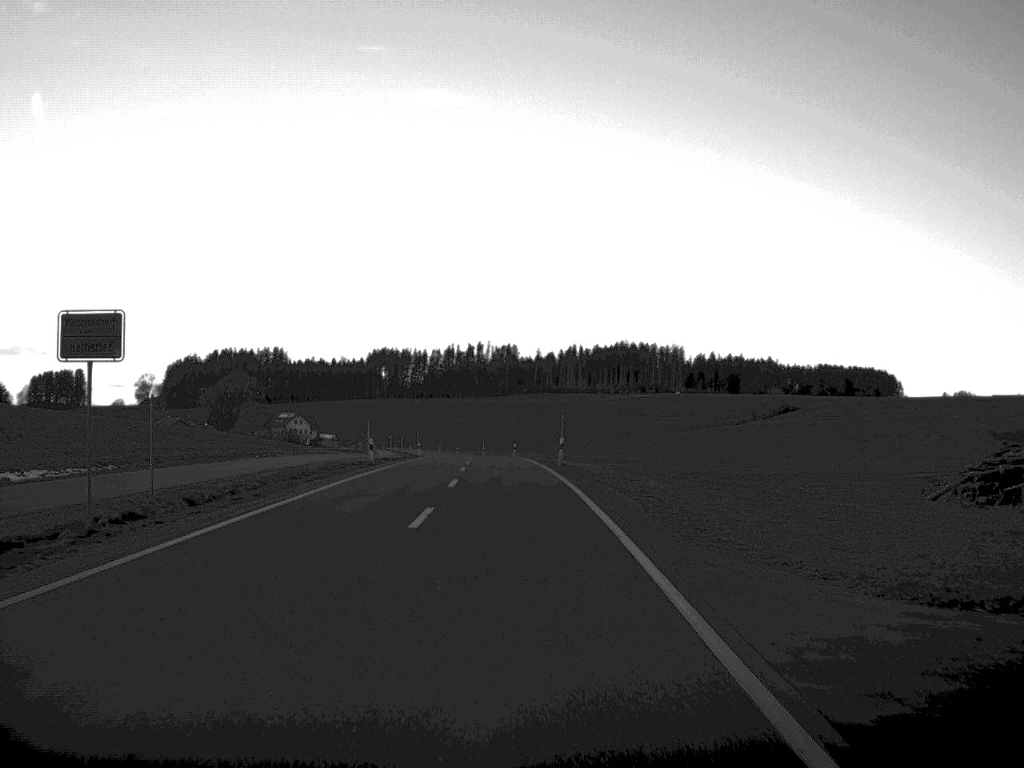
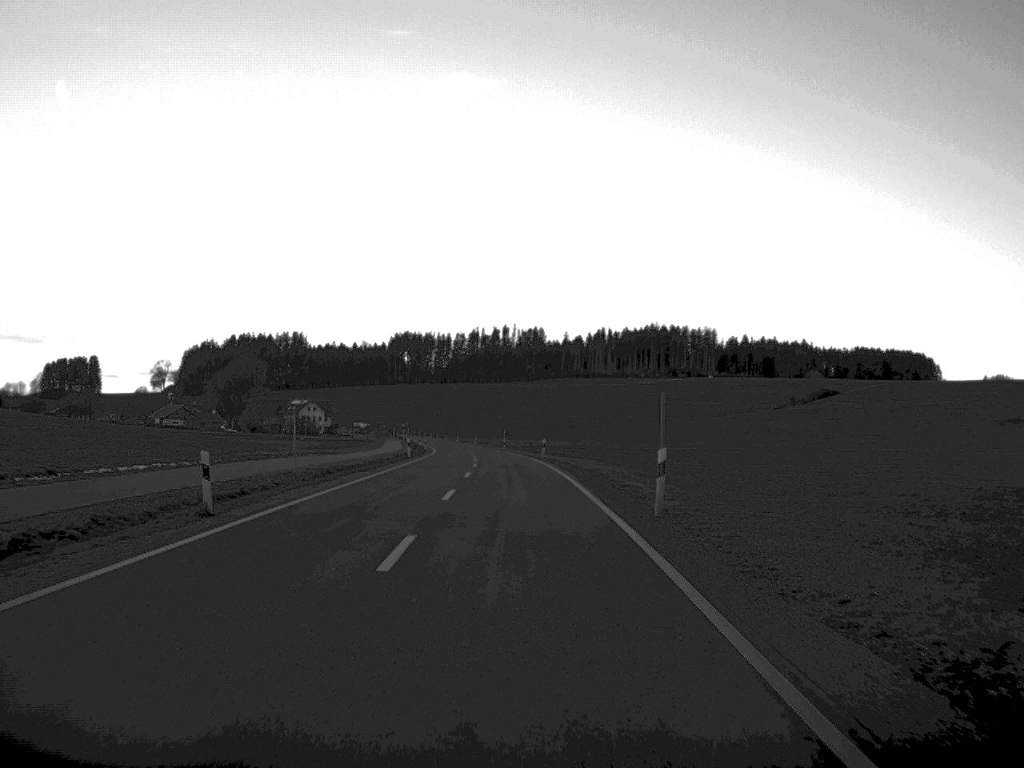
(-0.4, +29.1) m; -1°
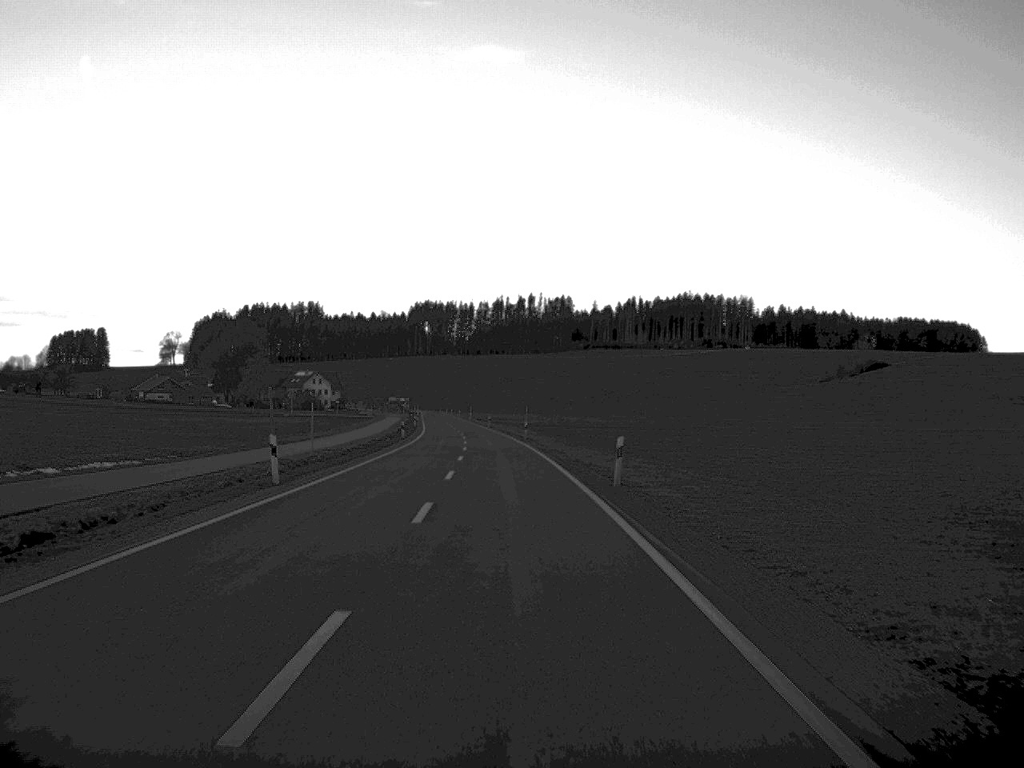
(-0.5, +42.9) m; -1°
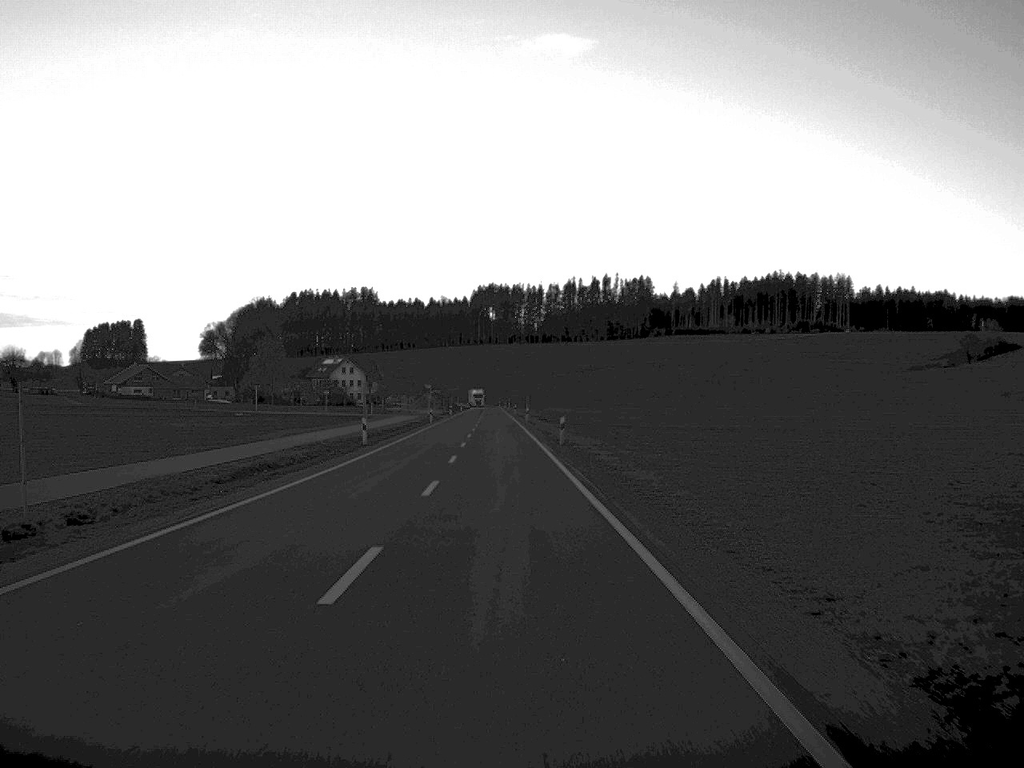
(-2.4, +79.4) m; -3°
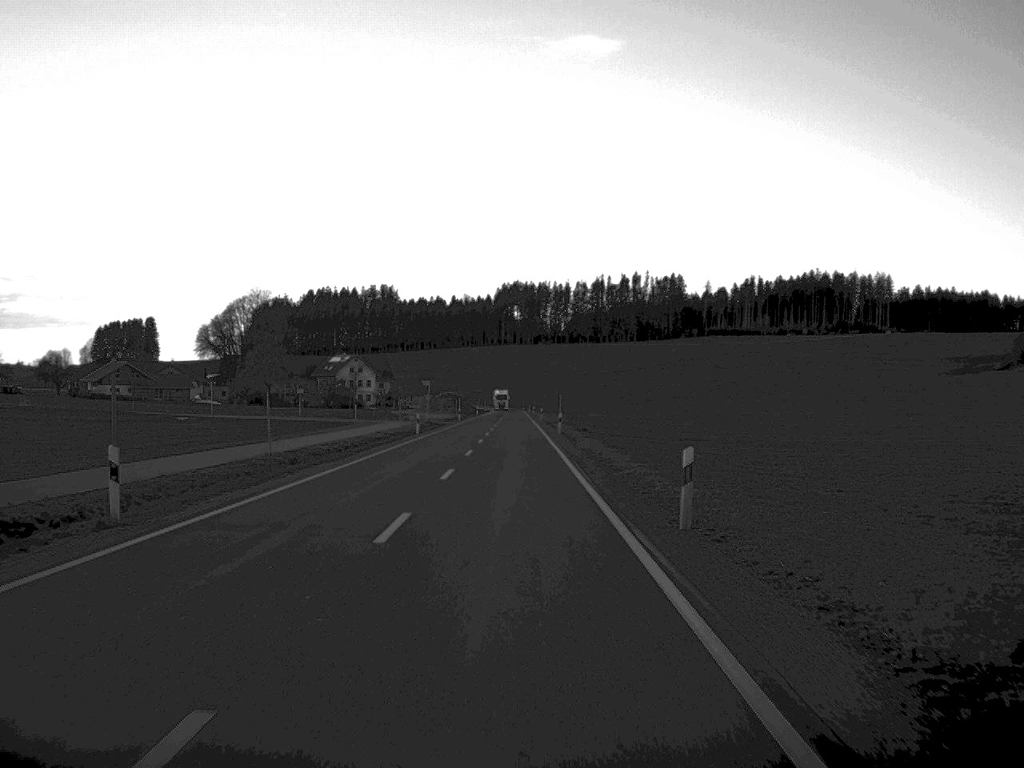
(-0.4, +31.5) m; -1°
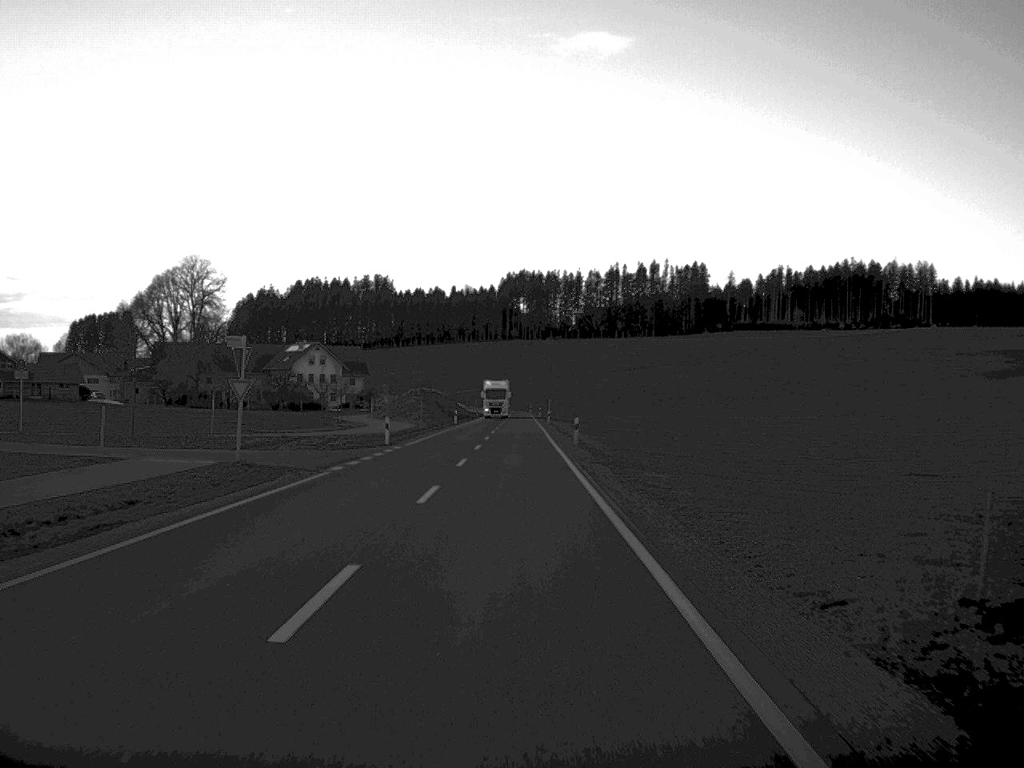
(-0.4, +65.7) m; 0°
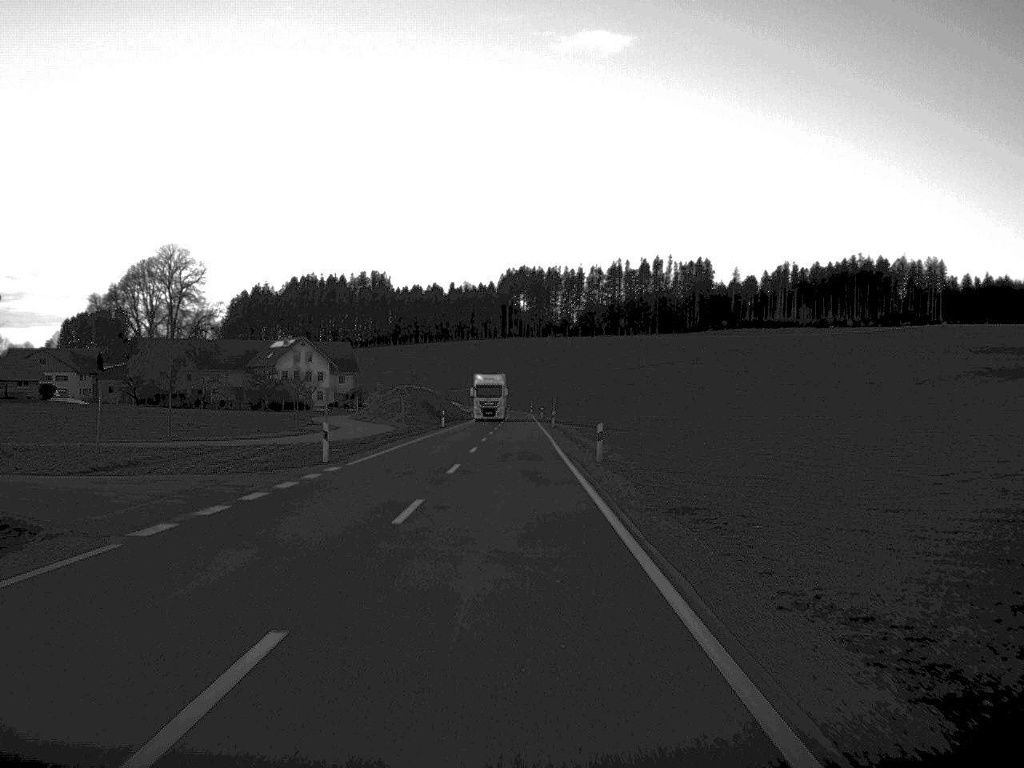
(0.0, +15.6) m; 0°
